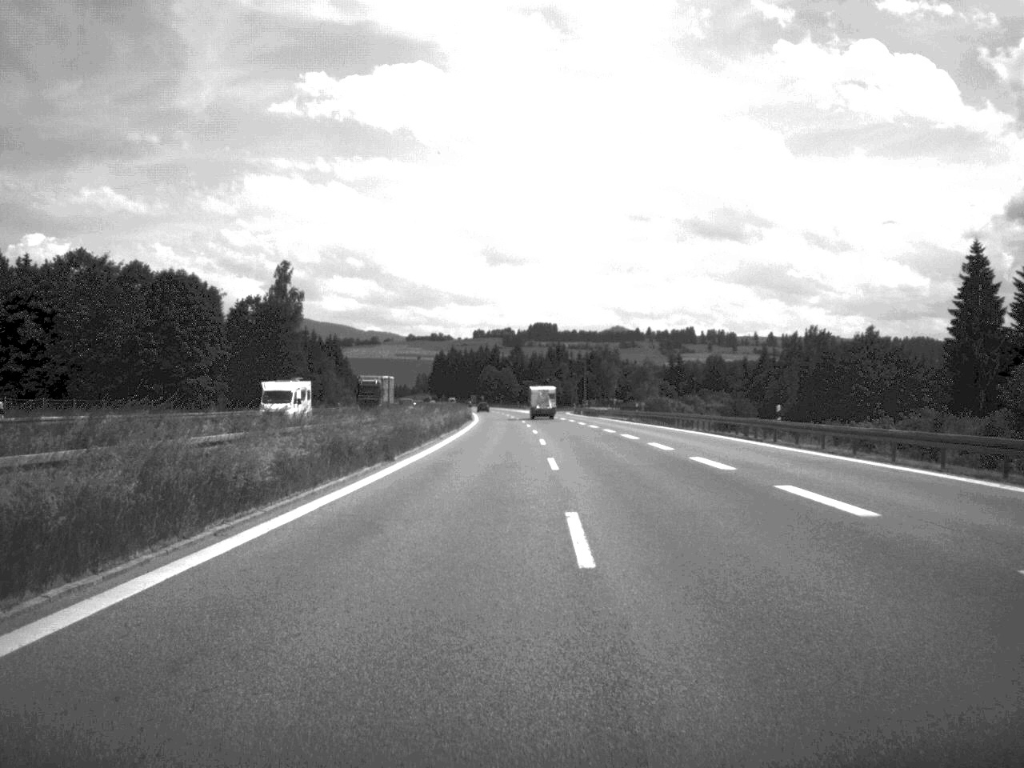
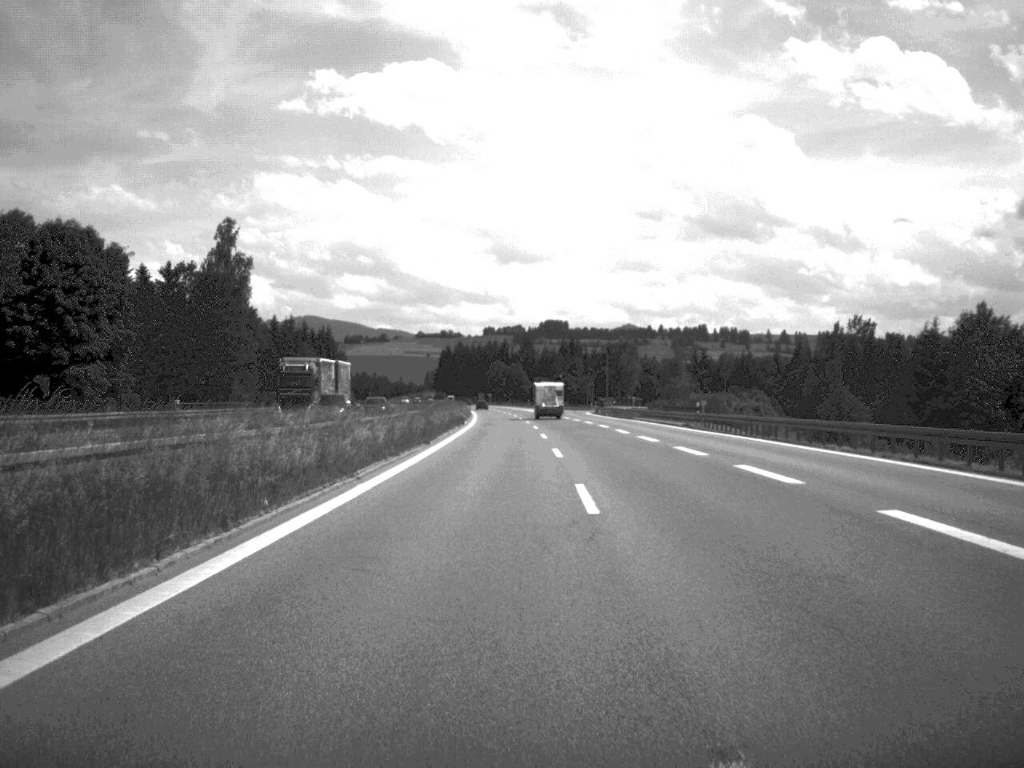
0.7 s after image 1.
(-0.1, +29.6) m; -1°
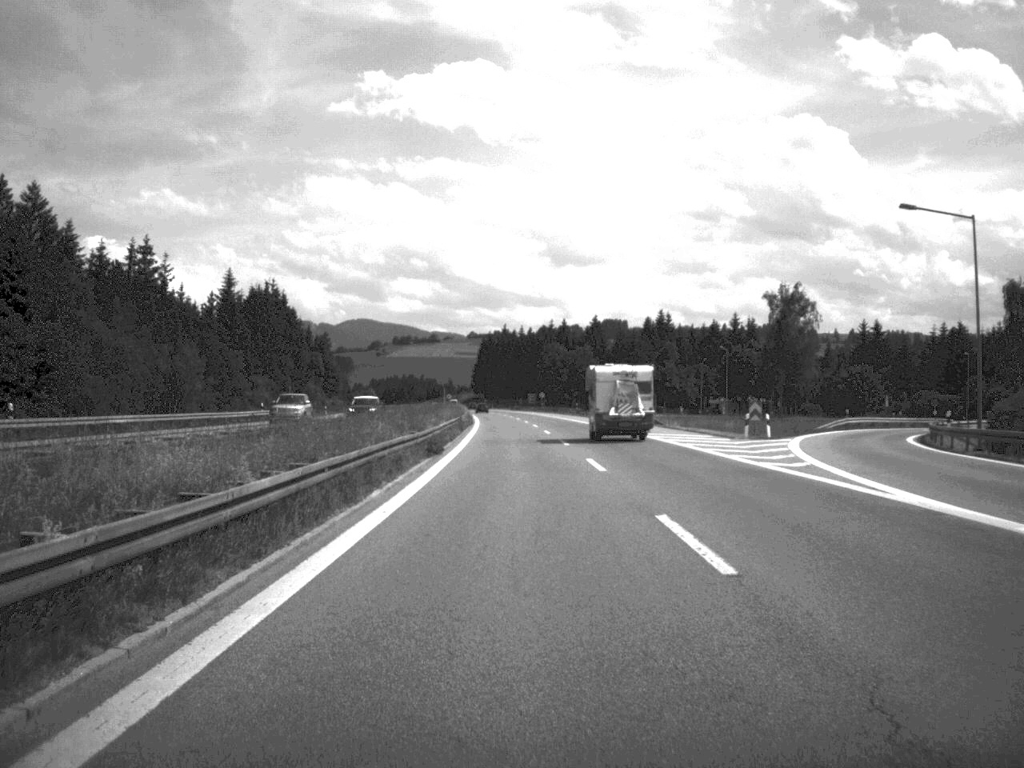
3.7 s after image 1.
(-3.0, +125.9) m; -3°
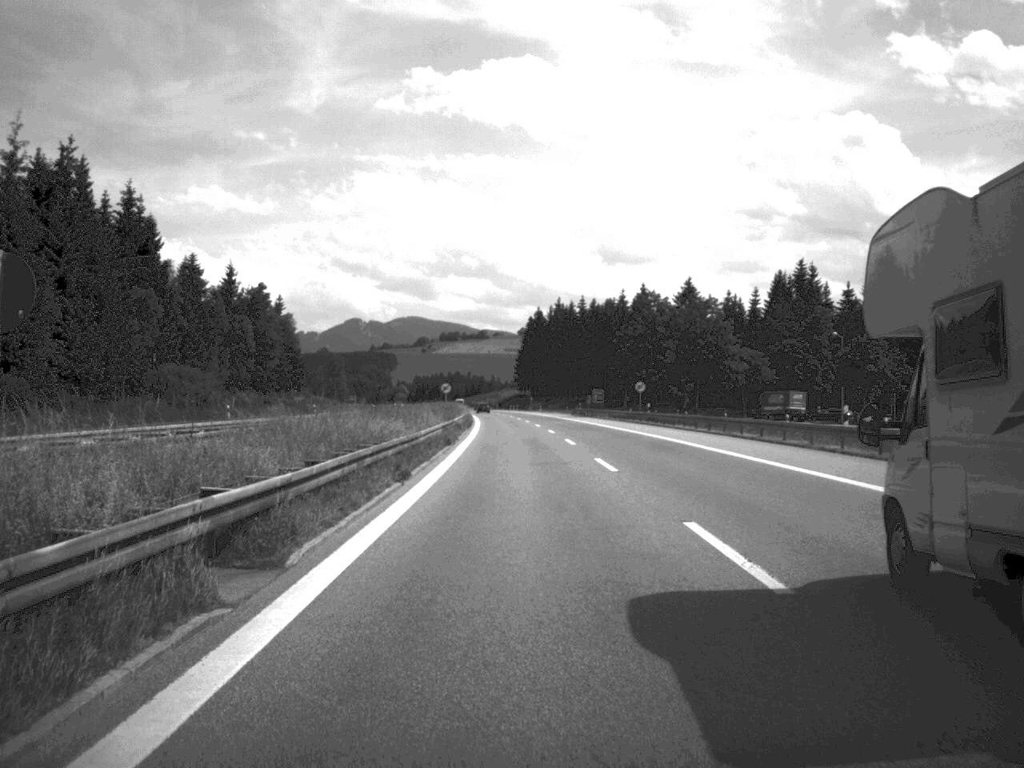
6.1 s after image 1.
(-2.3, +104.5) m; -2°
